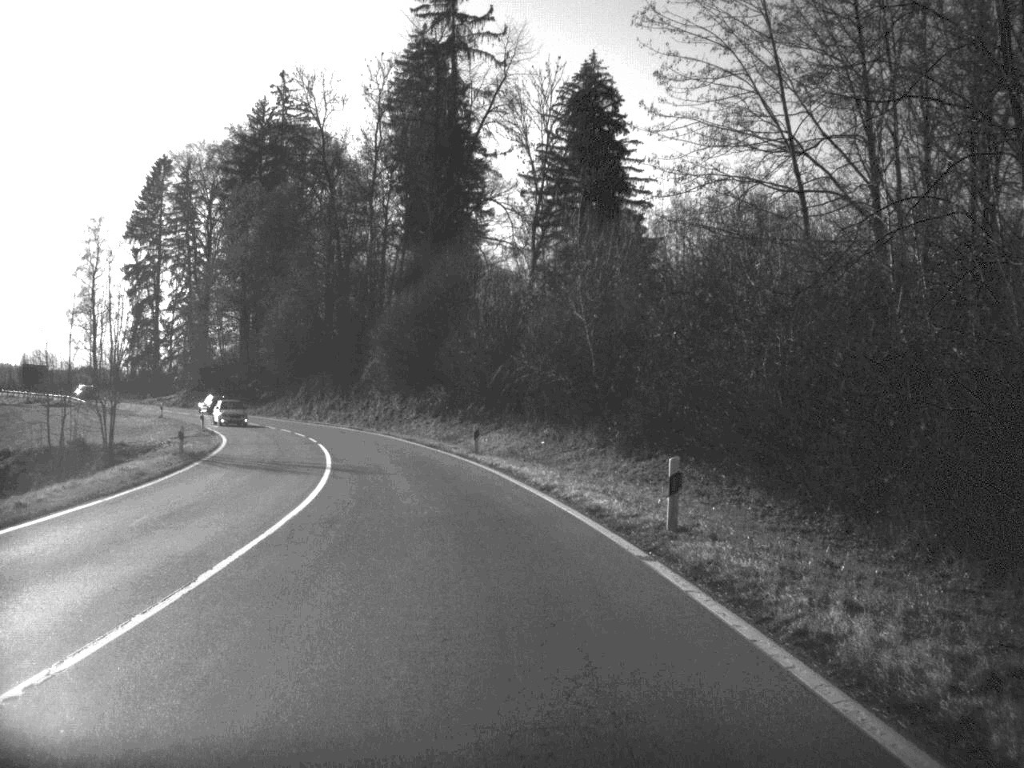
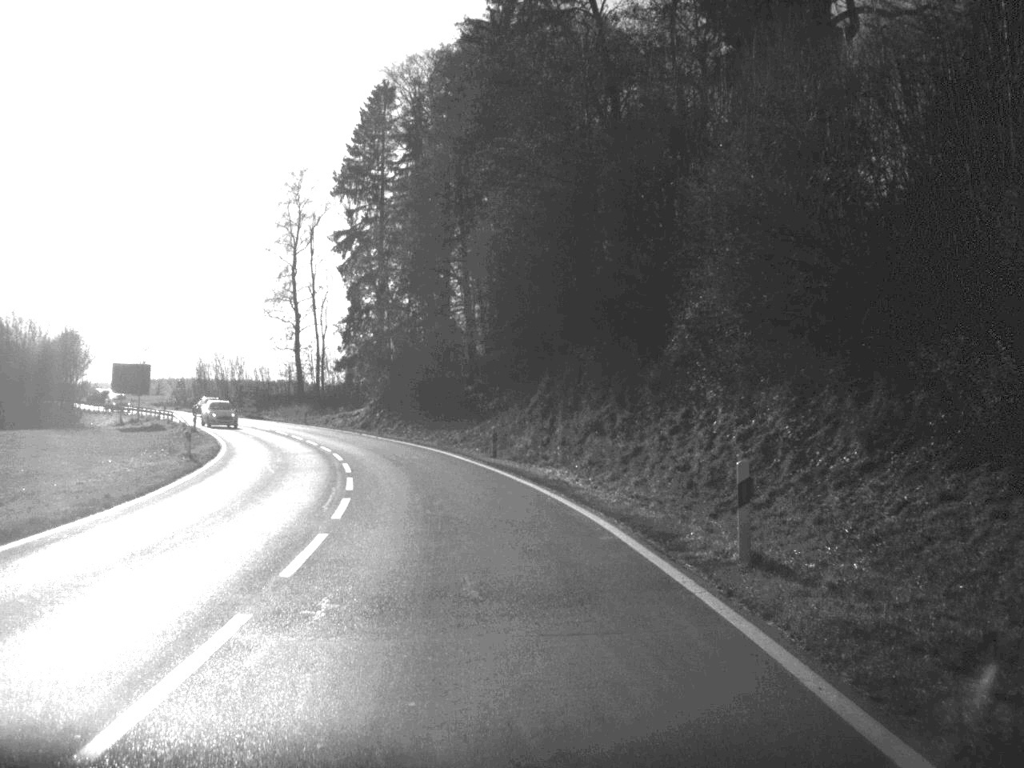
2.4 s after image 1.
(-6.3, +51.4) m; -14°
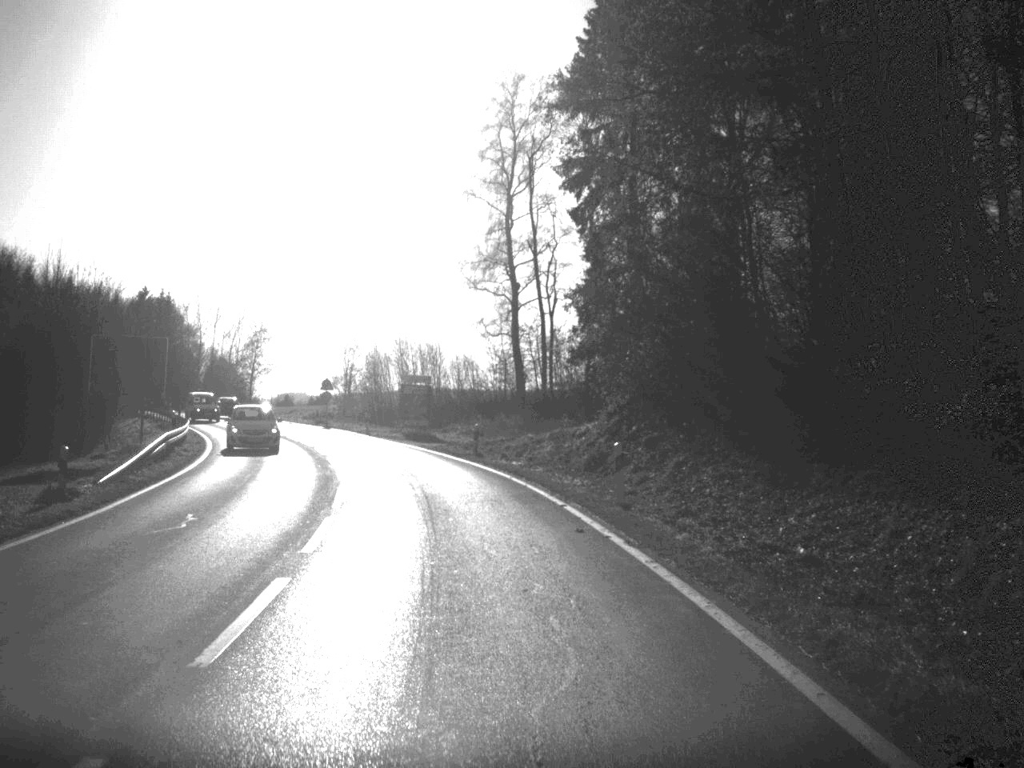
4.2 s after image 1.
(-4.3, +41.4) m; -12°
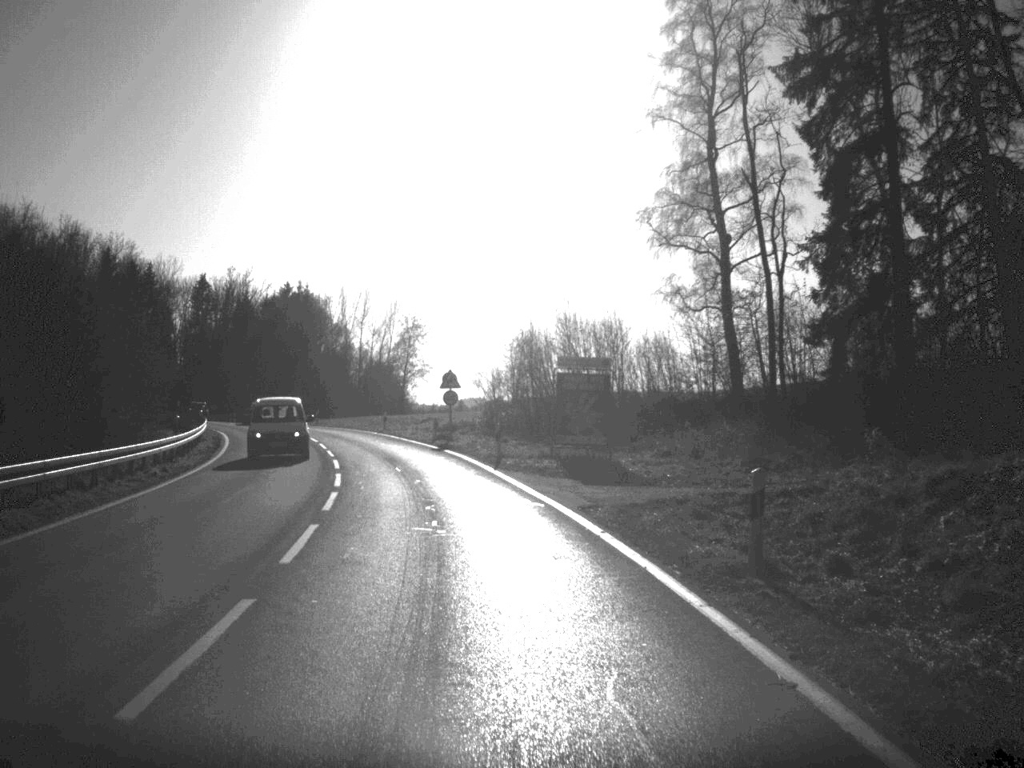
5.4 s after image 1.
(-1.9, +26.3) m; -8°
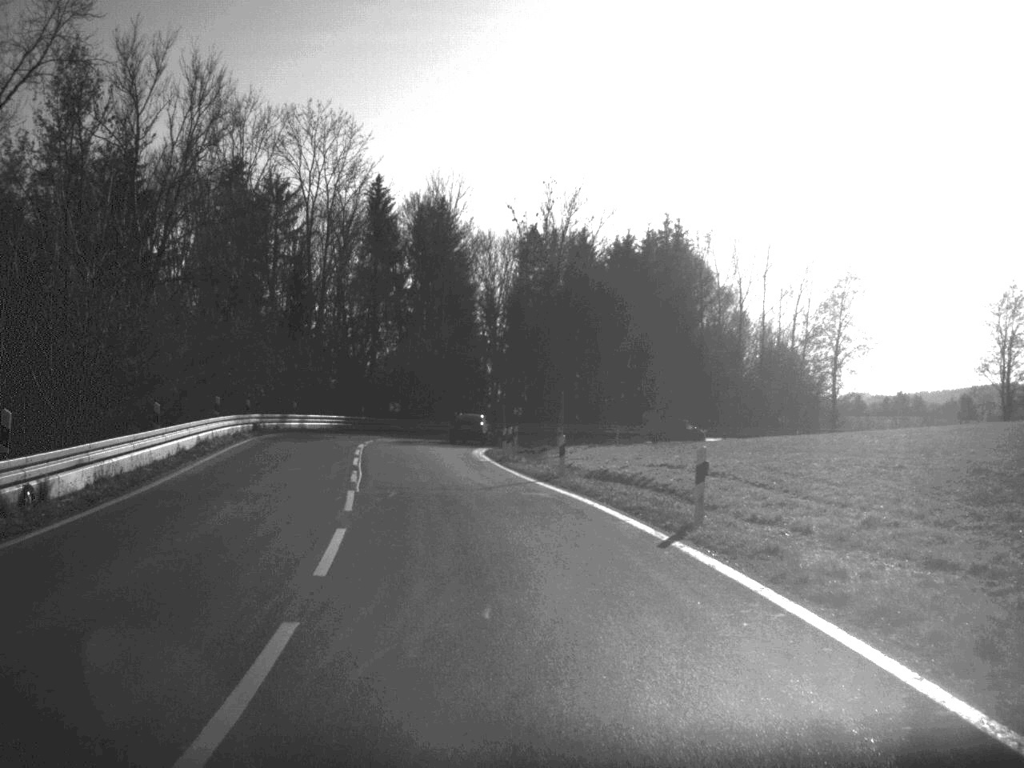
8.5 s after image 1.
(-10.1, +63.1) m; -17°
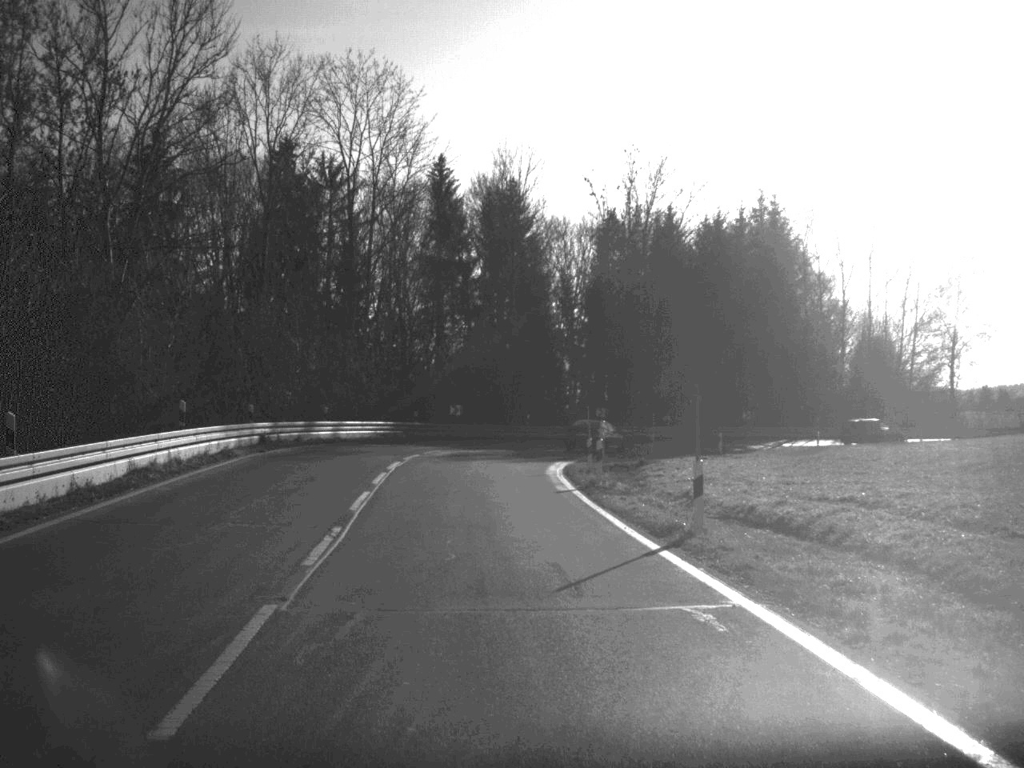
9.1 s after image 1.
(-0.4, +11.9) m; -3°
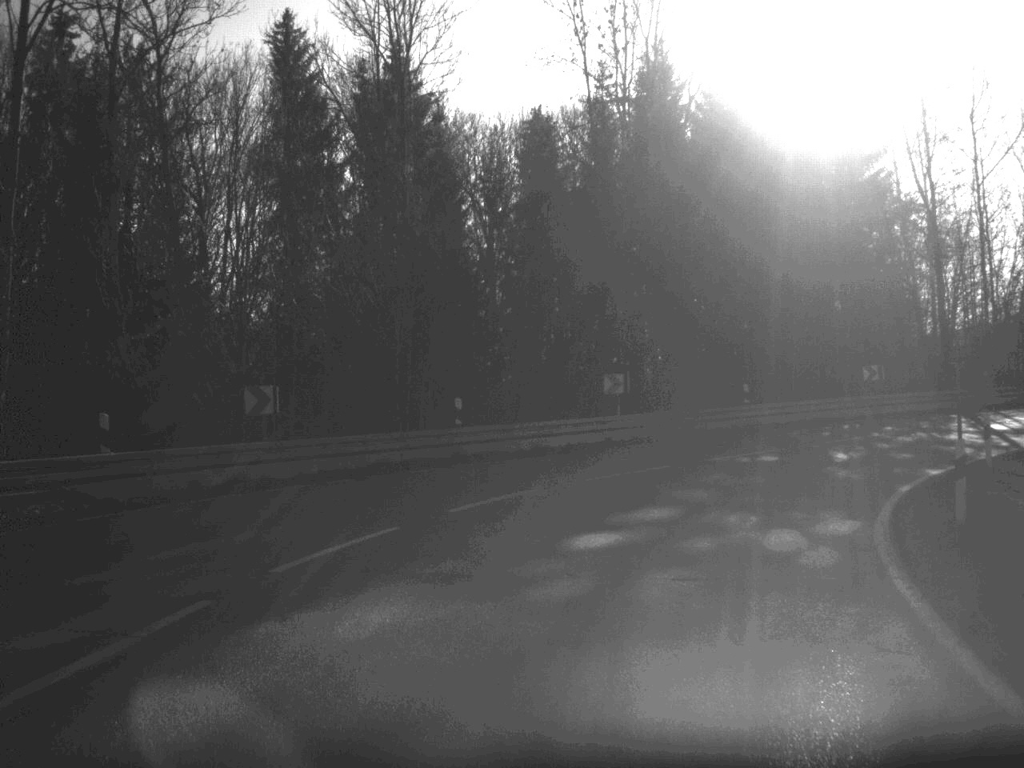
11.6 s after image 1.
(-0.6, +41.3) m; +5°
